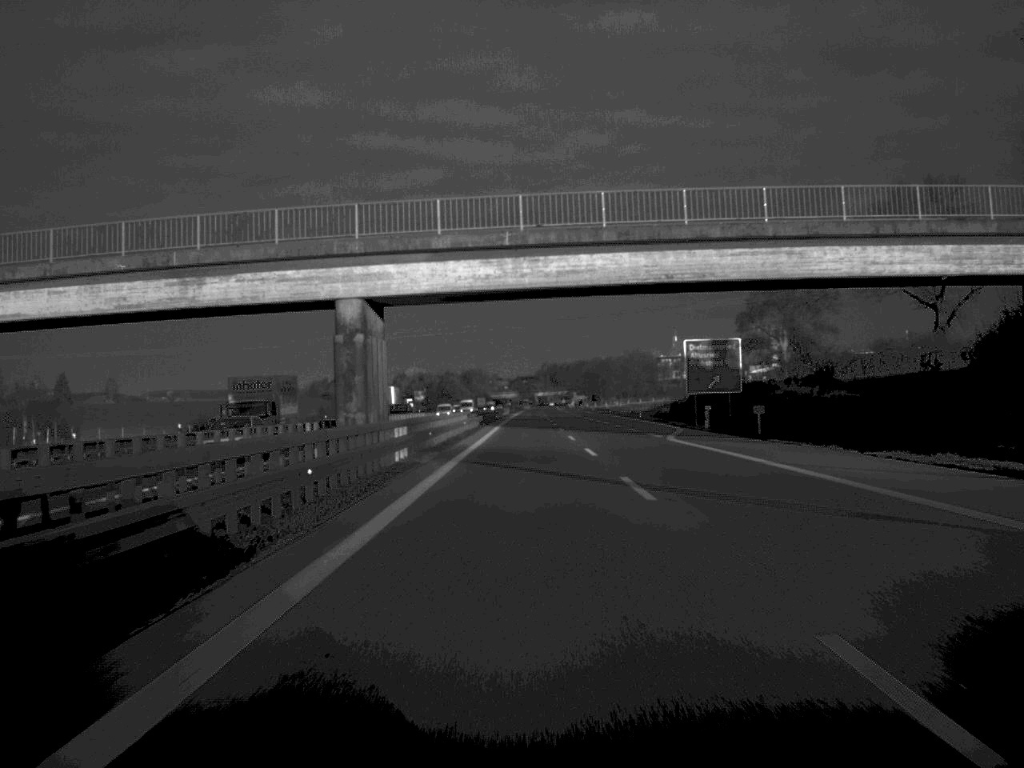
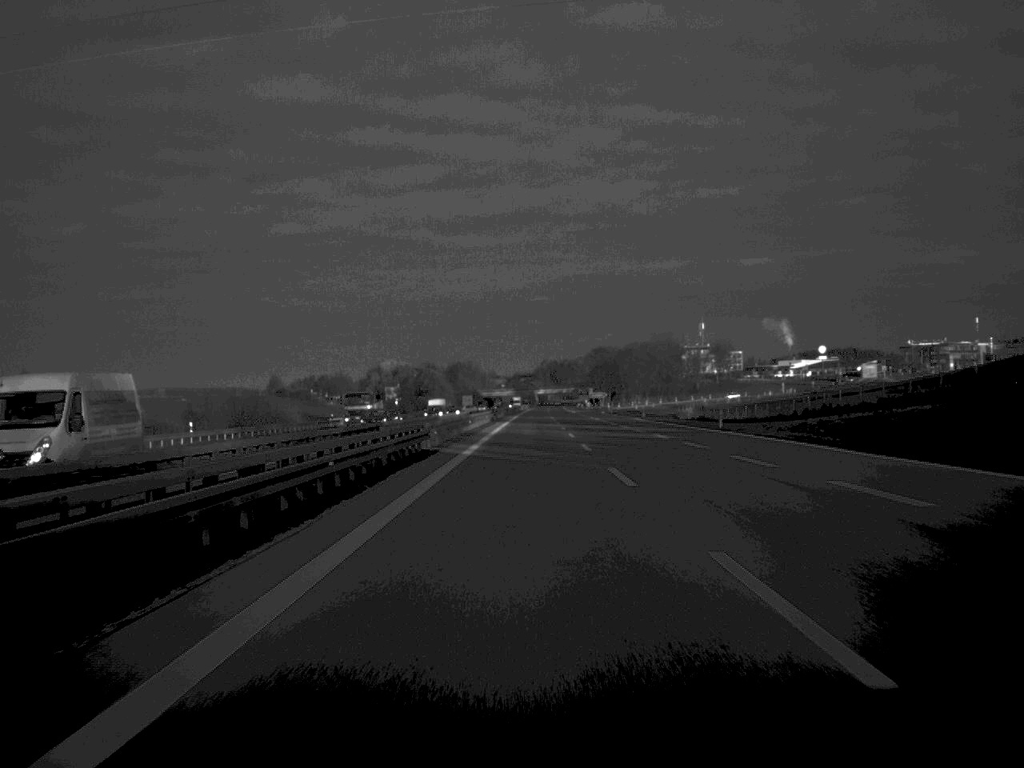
(+0.1, +97.7) m; 0°
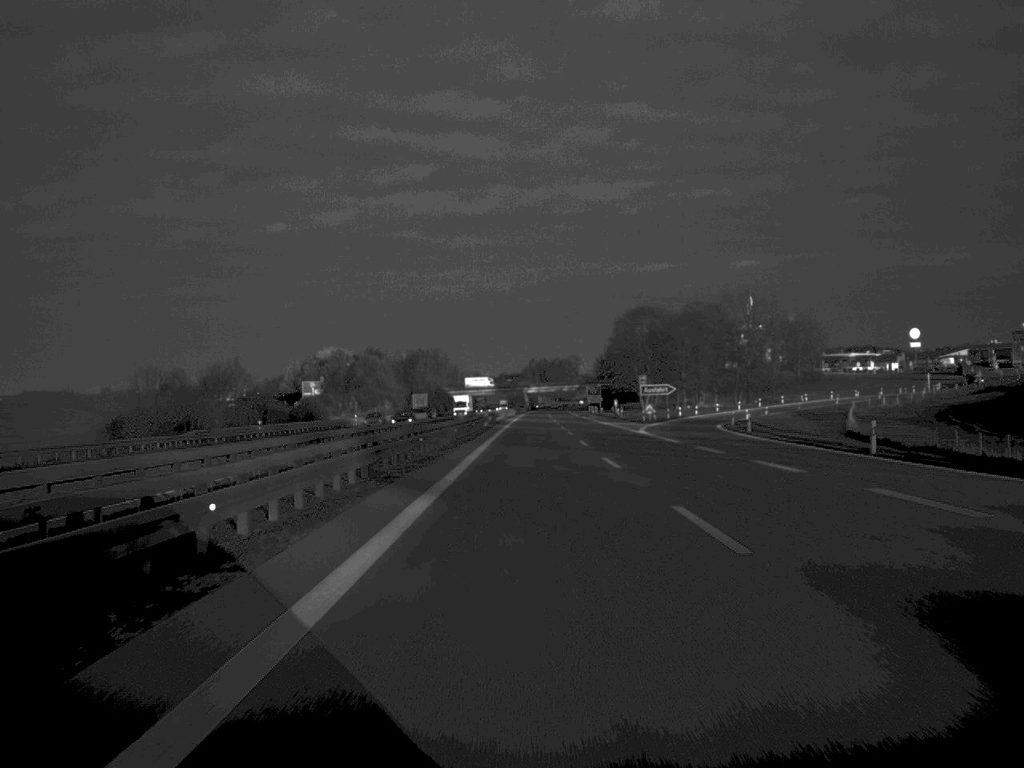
(+0.3, +133.7) m; +1°
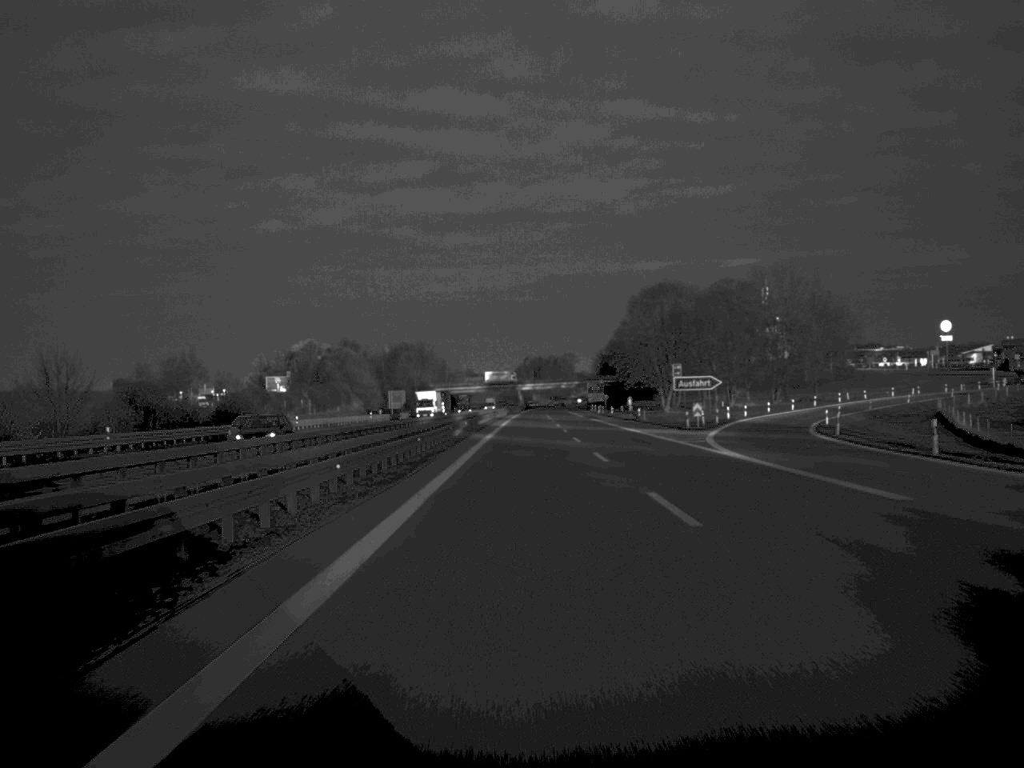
(+0.1, +31.6) m; 0°
